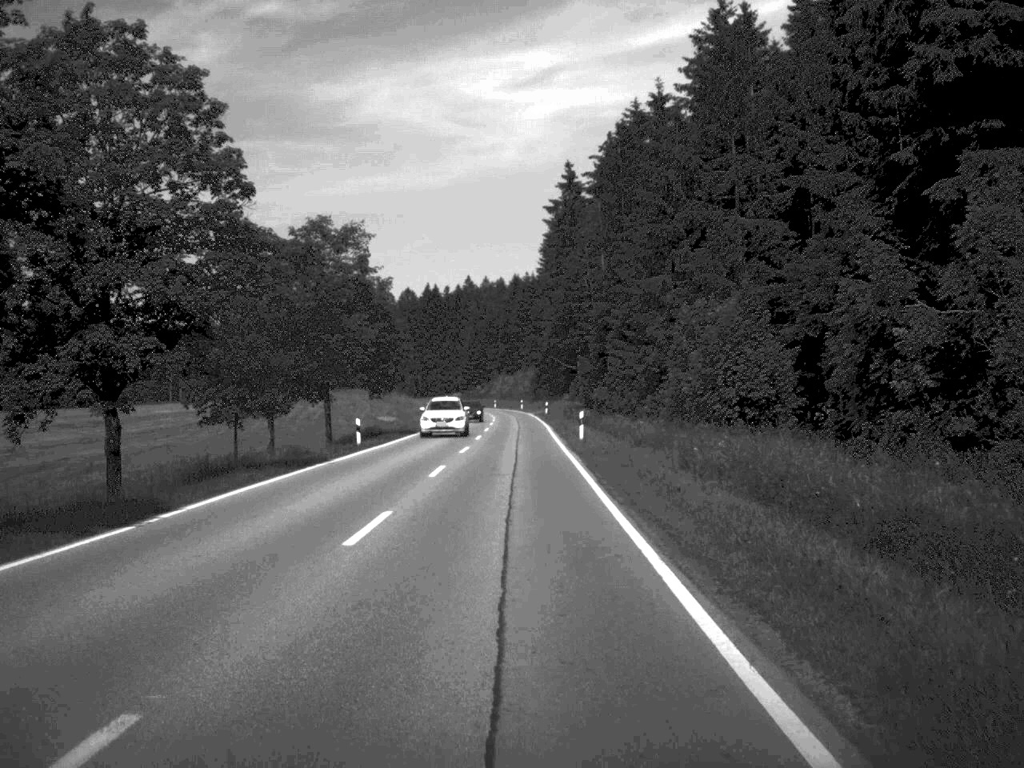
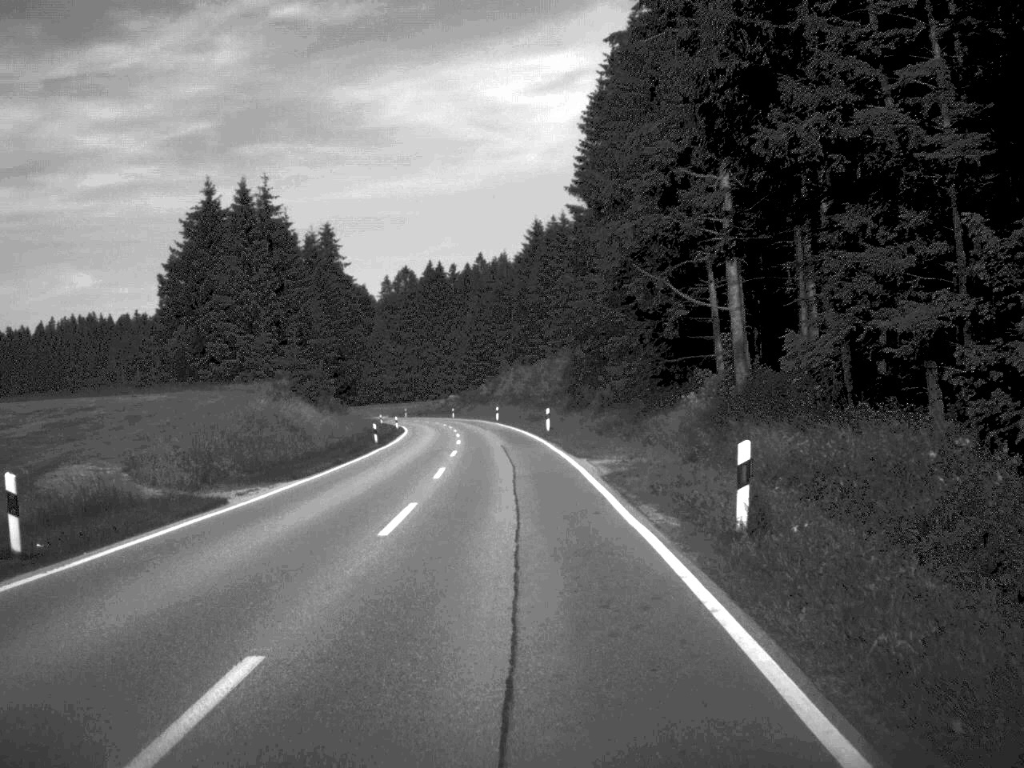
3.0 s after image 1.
(-0.5, +80.5) m; -1°
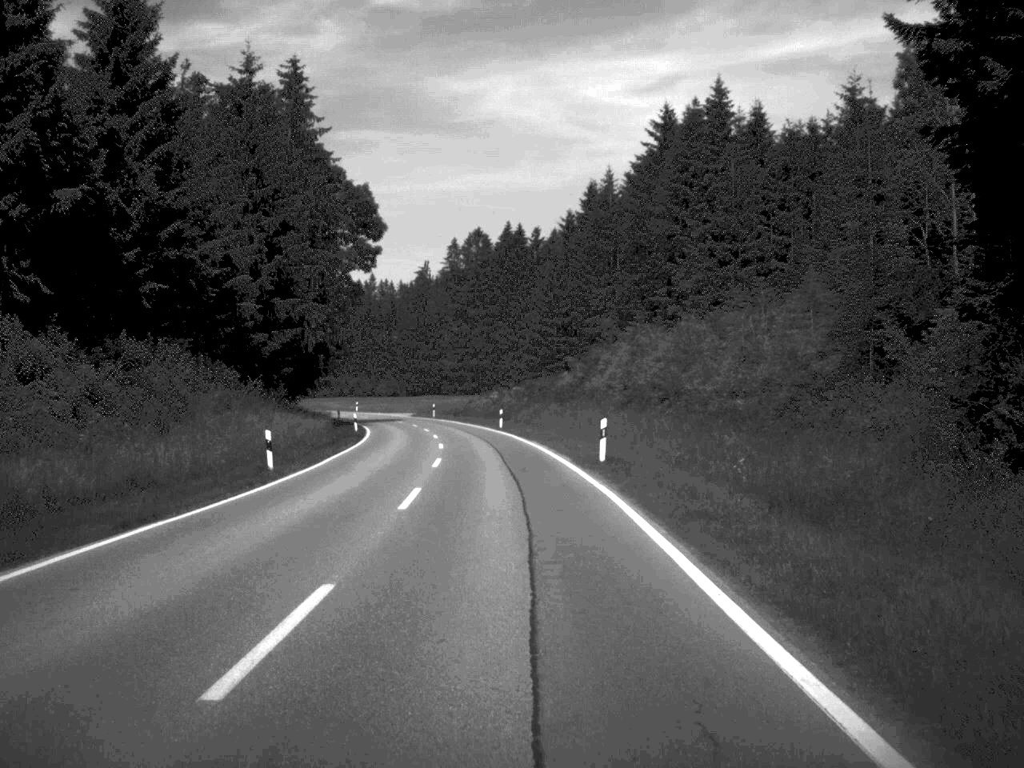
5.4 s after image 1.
(-2.1, +67.3) m; -4°
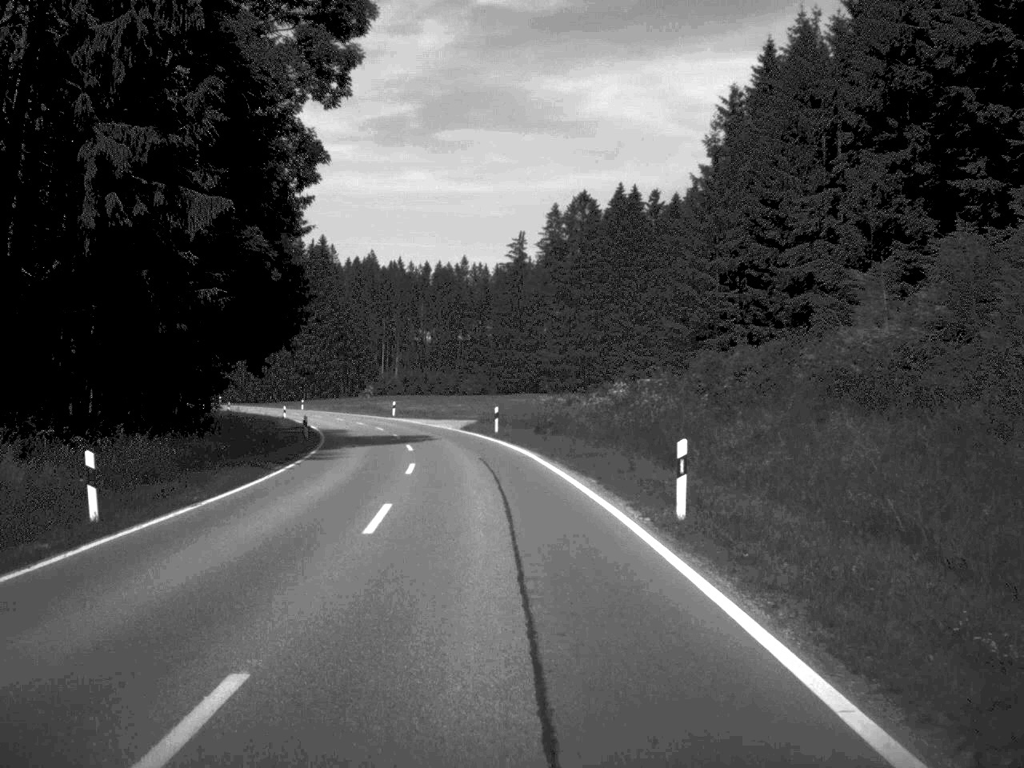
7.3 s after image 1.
(-1.9, +50.6) m; -5°
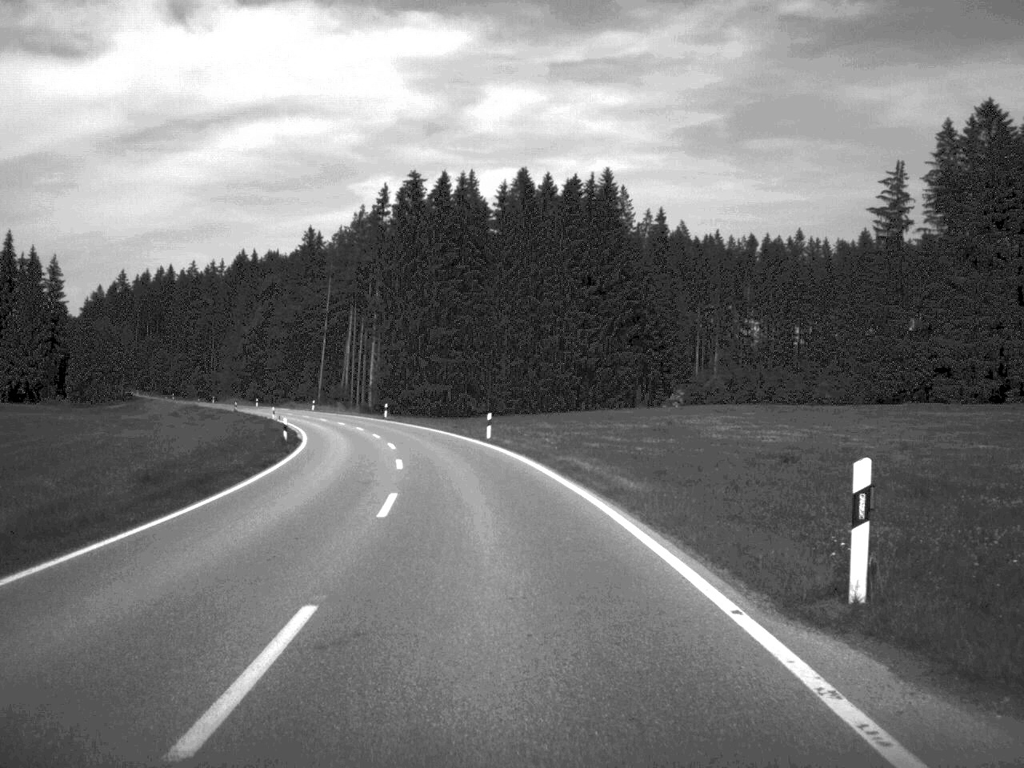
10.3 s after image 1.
(-9.3, +79.2) m; -14°
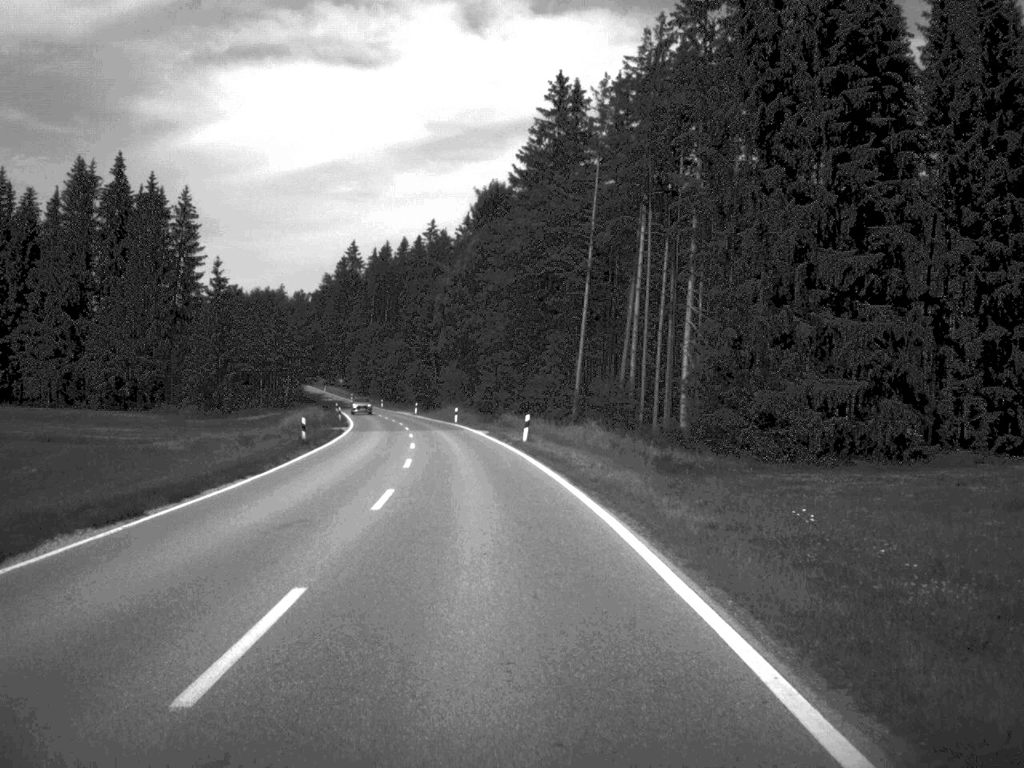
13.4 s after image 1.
(-10.4, +80.9) m; -13°
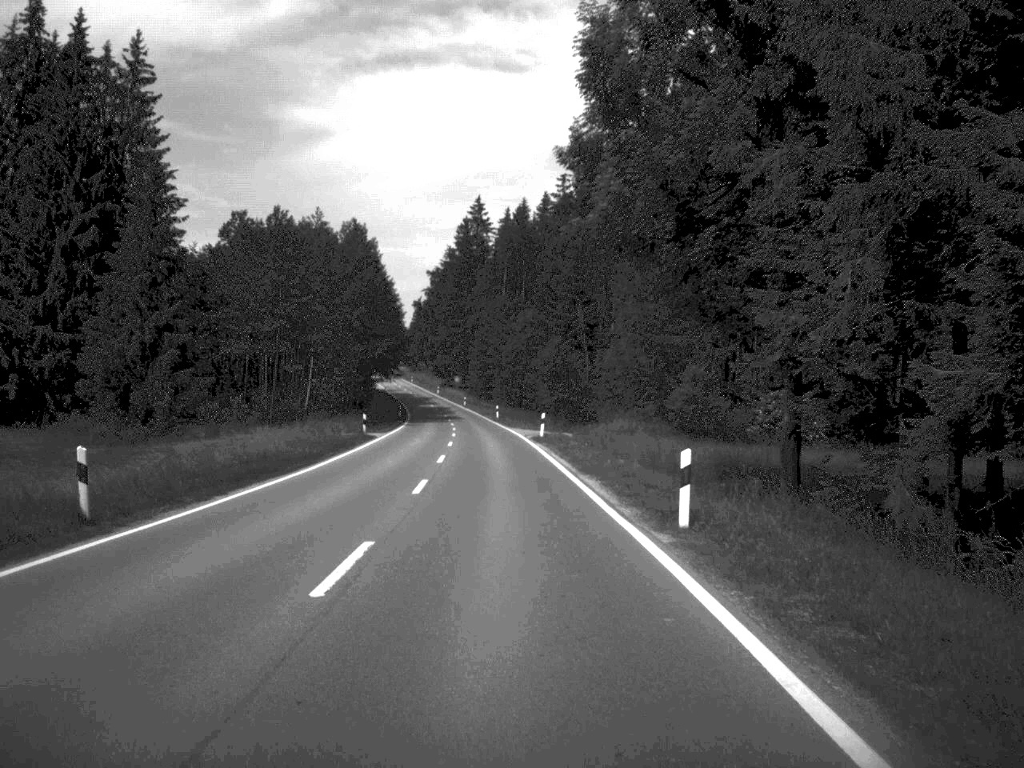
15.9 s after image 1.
(-4.5, +67.4) m; -7°
